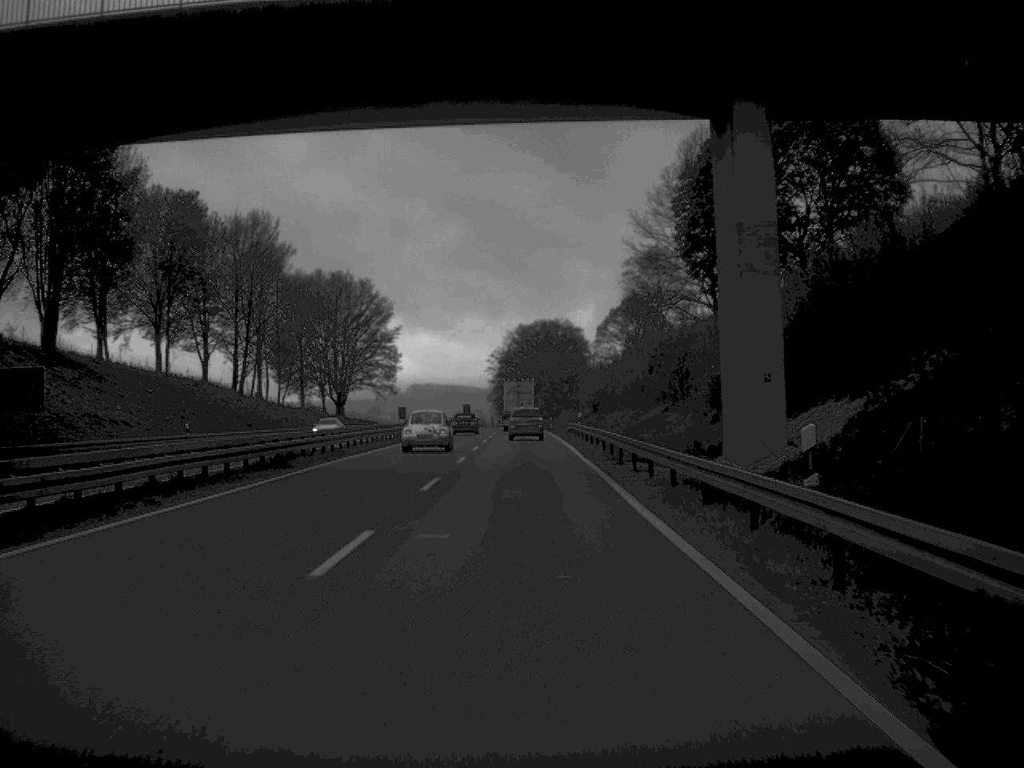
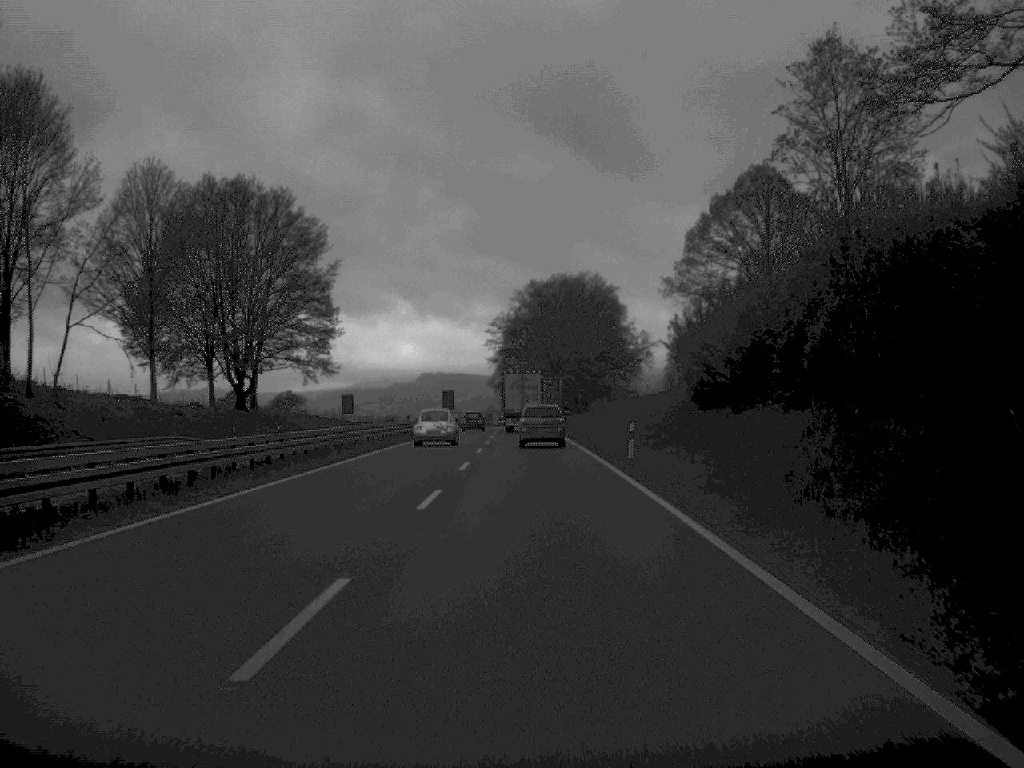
(-0.5, +75.3) m; -1°
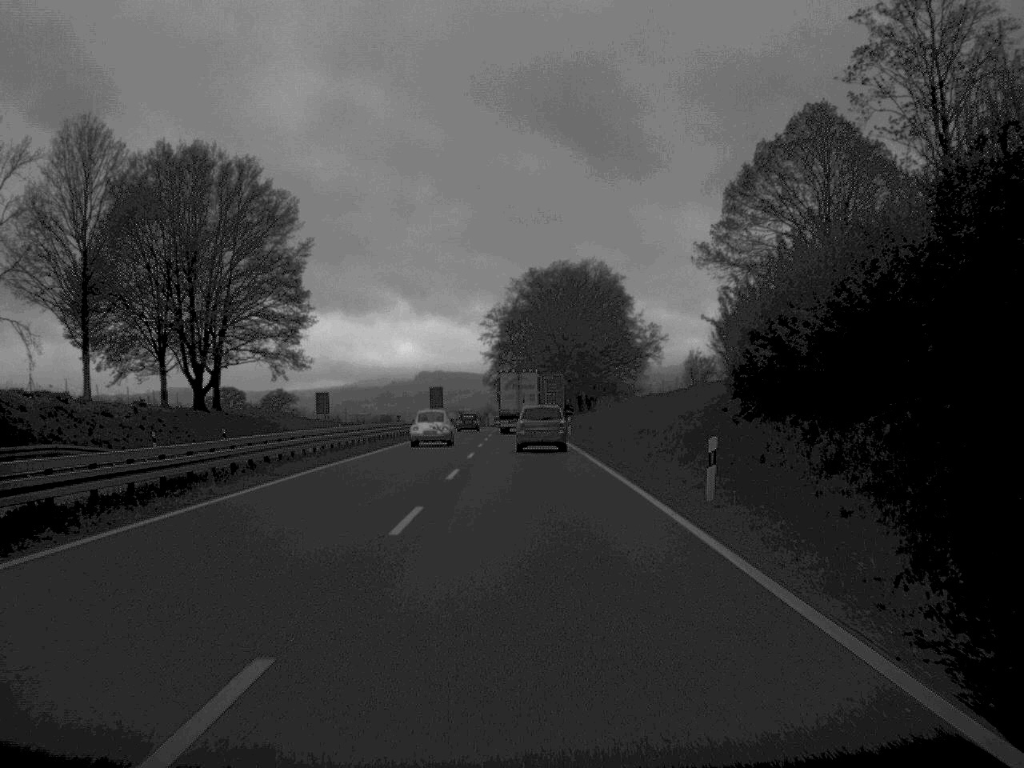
(0.0, +15.4) m; 0°
